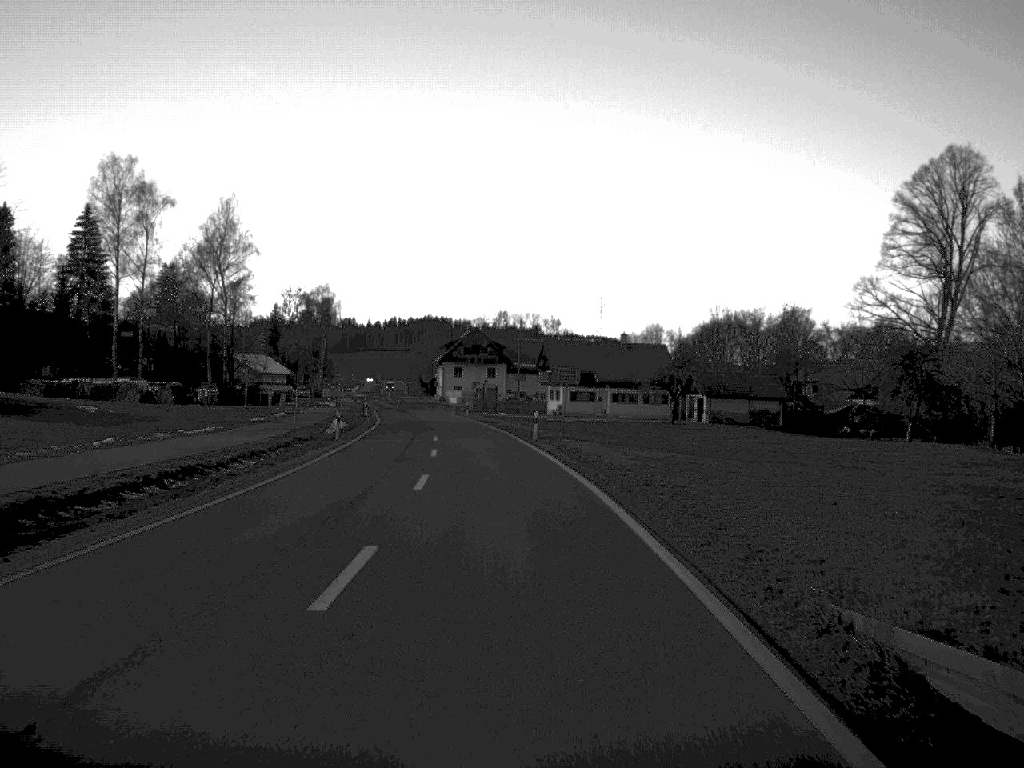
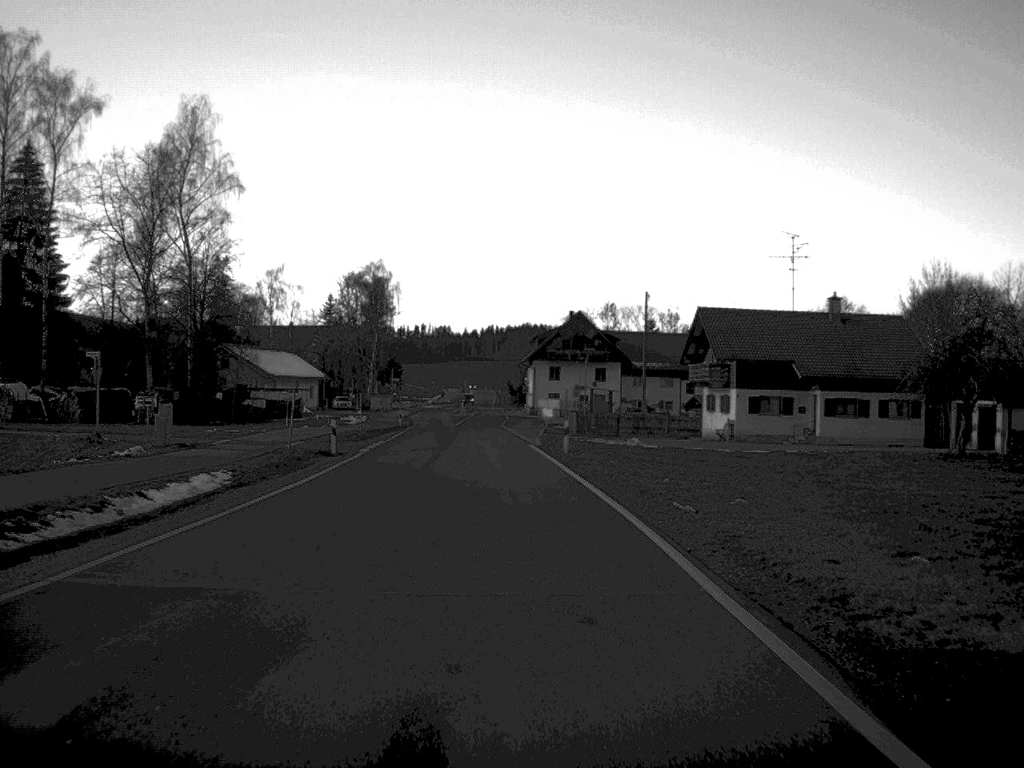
(-2.2, +50.9) m; -5°
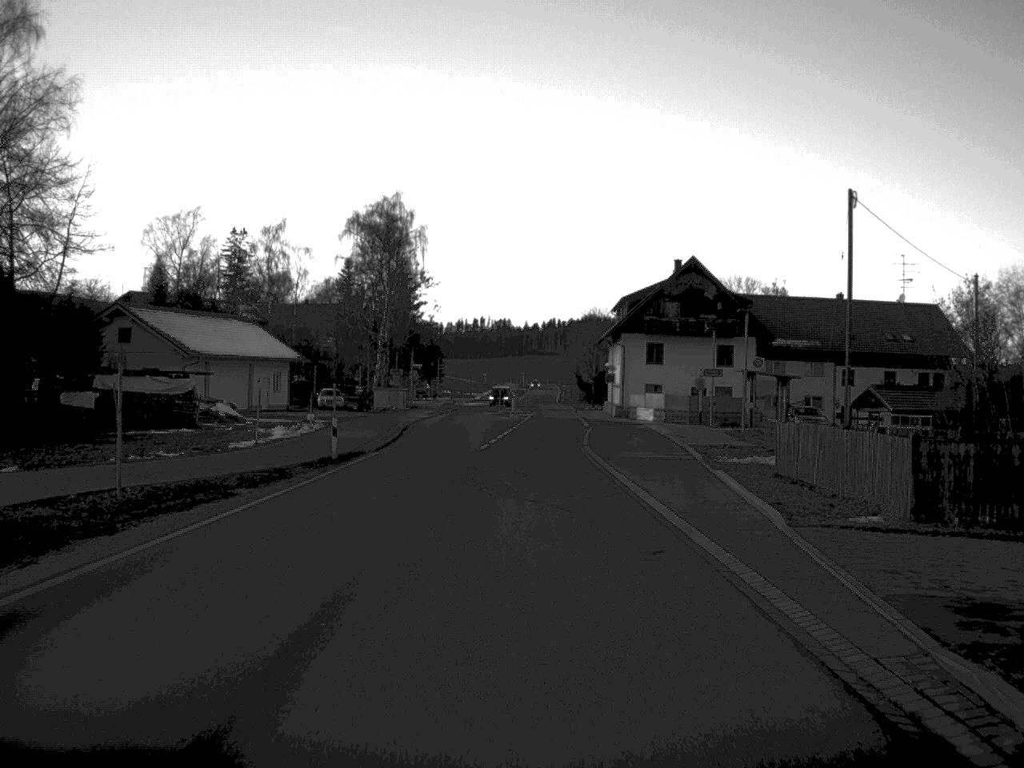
(-1.5, +48.3) m; -3°
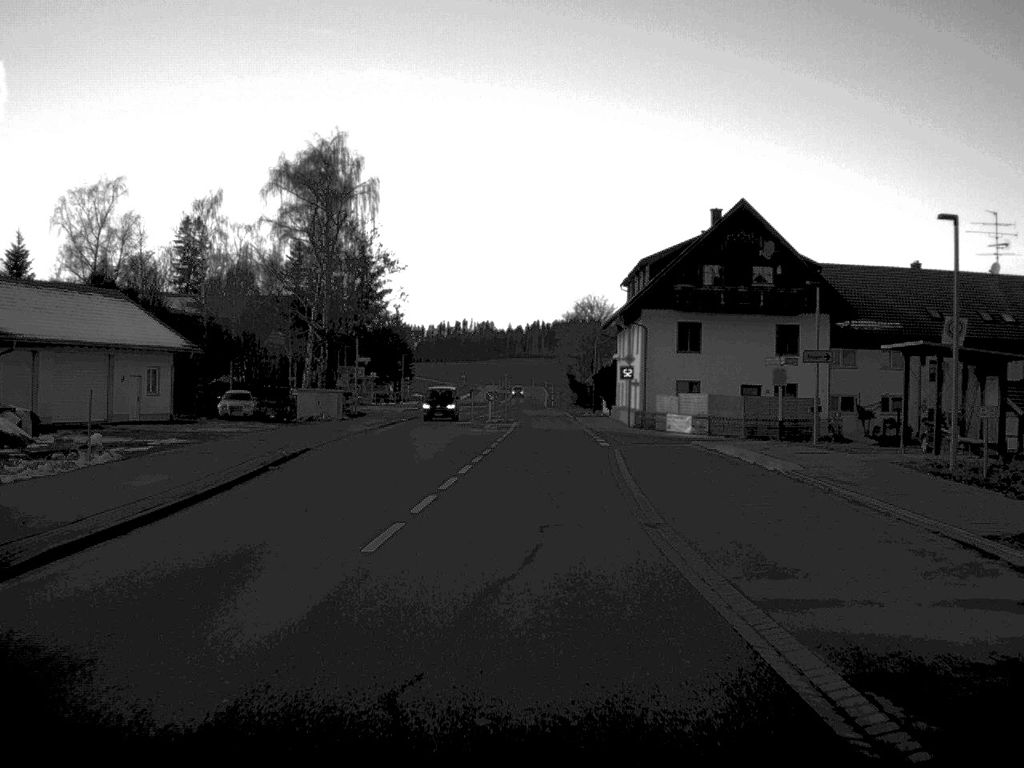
(+0.1, +26.1) m; +1°
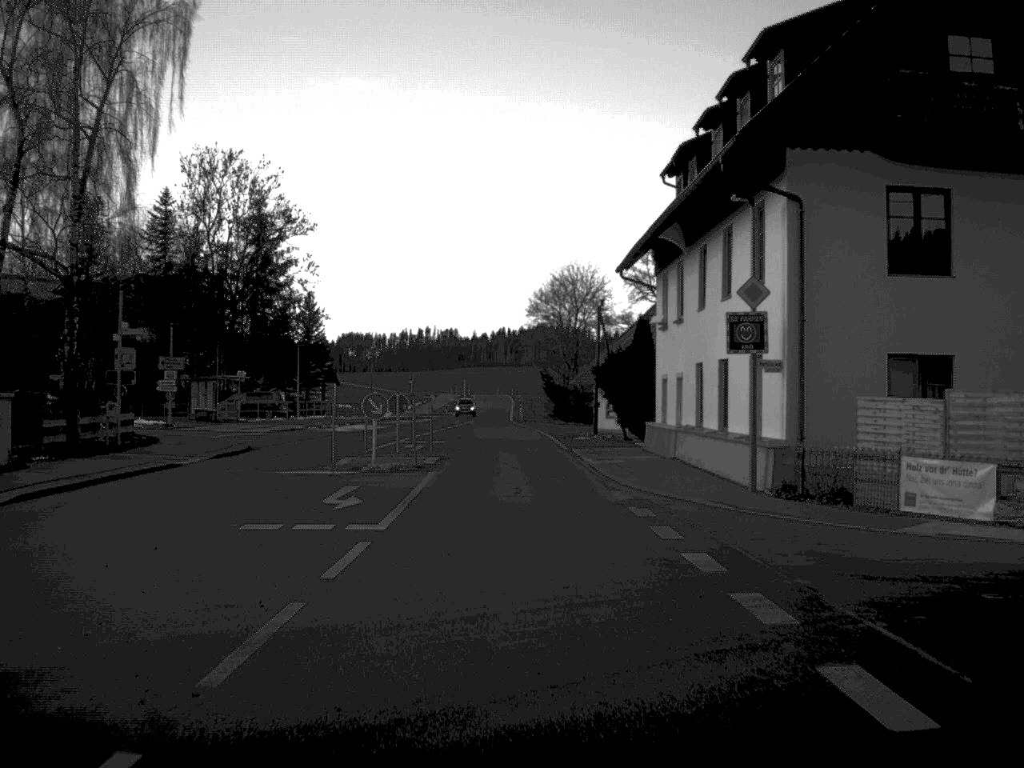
(+0.6, +41.7) m; +1°
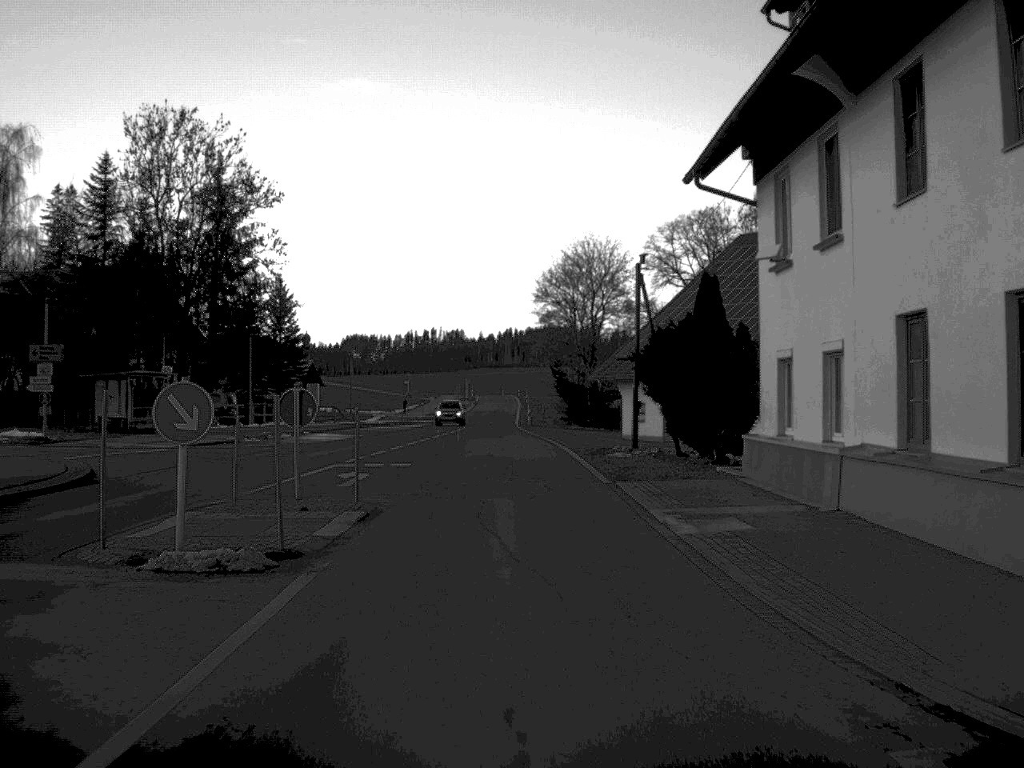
(0.0, +16.9) m; 0°
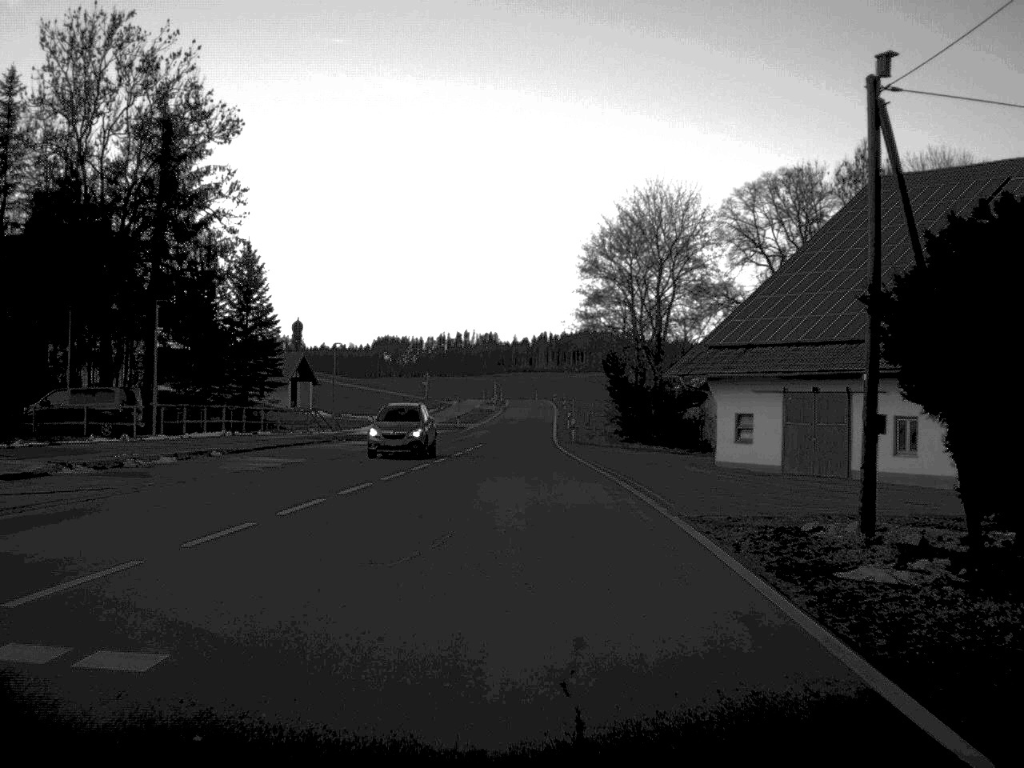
(-0.4, +23.5) m; -2°
